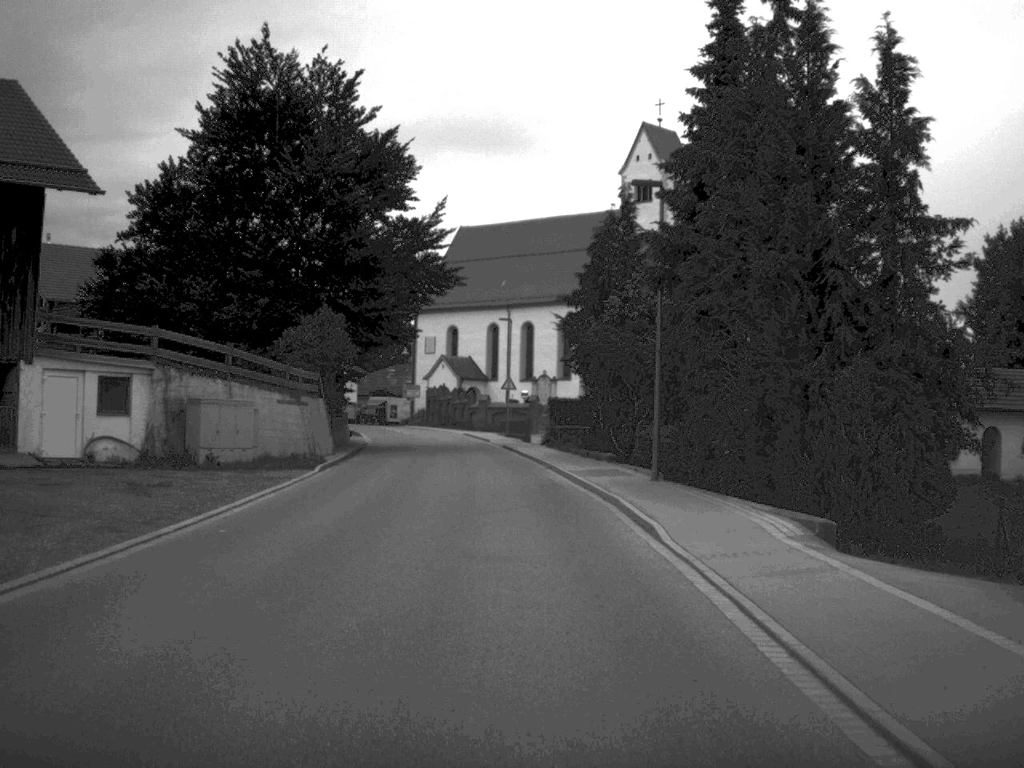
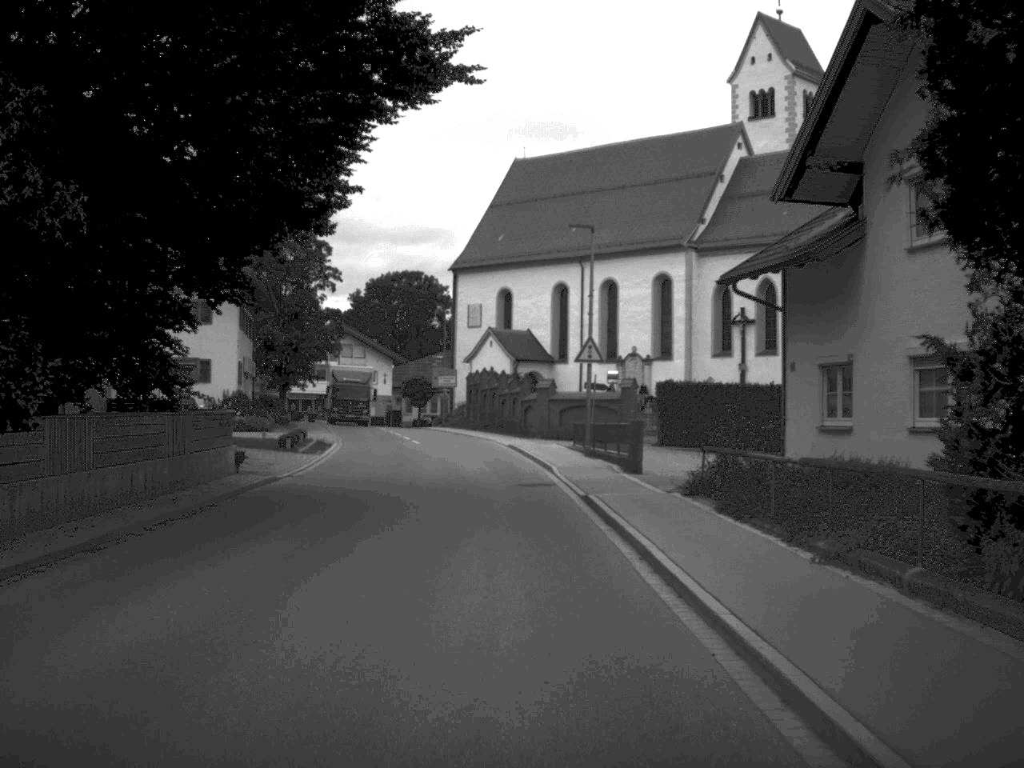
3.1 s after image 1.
(-0.7, +32.8) m; -3°
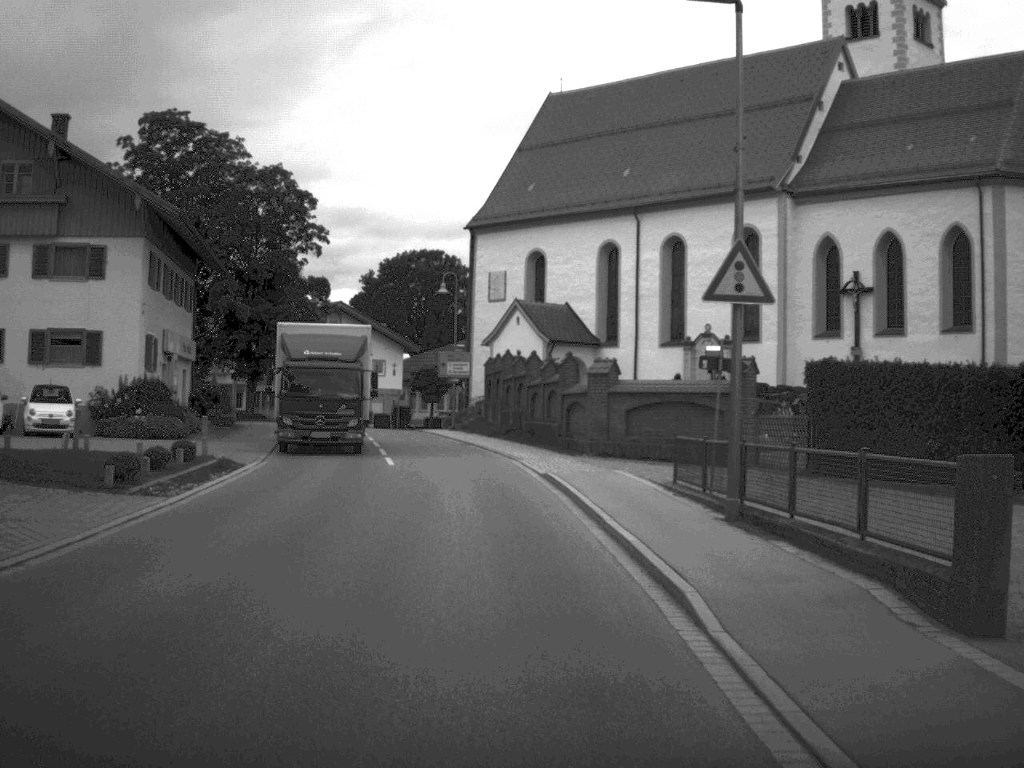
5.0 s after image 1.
(-0.3, +19.5) m; -1°
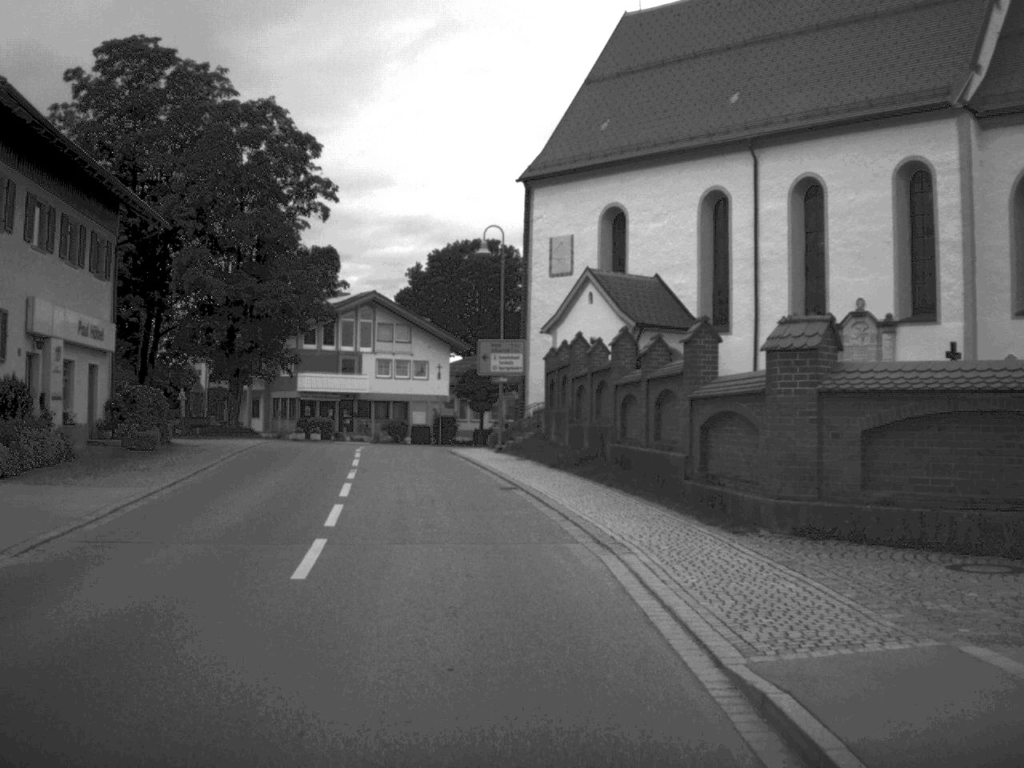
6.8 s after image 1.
(-0.4, +17.6) m; -3°
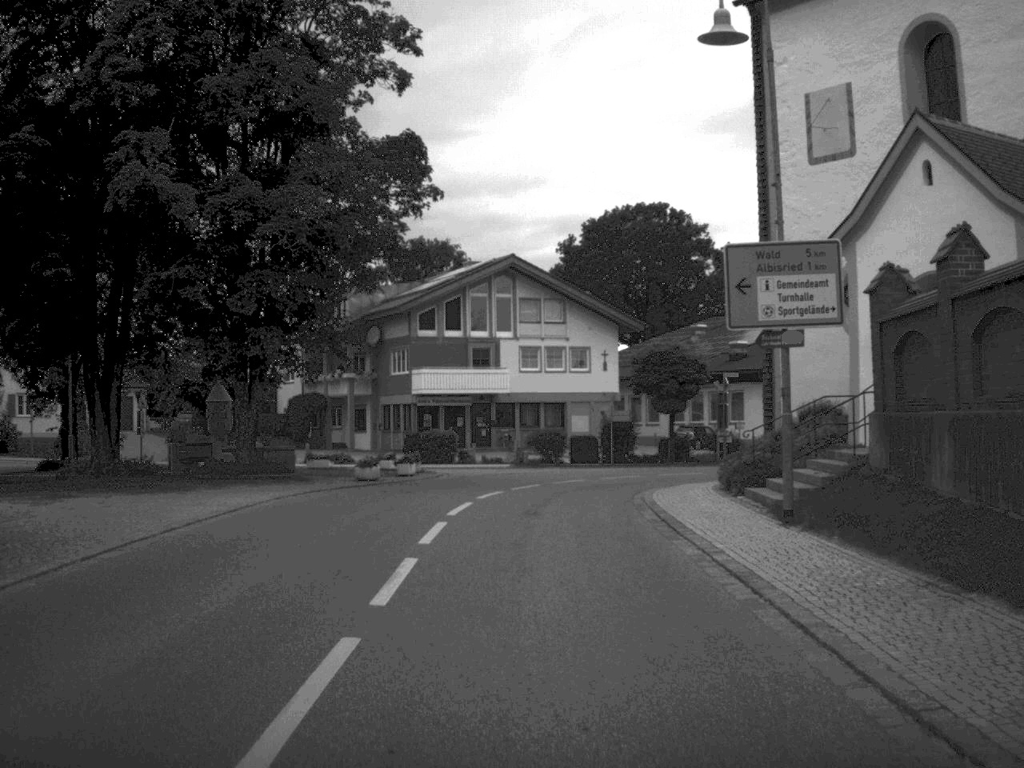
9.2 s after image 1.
(-1.9, +23.8) m; -7°
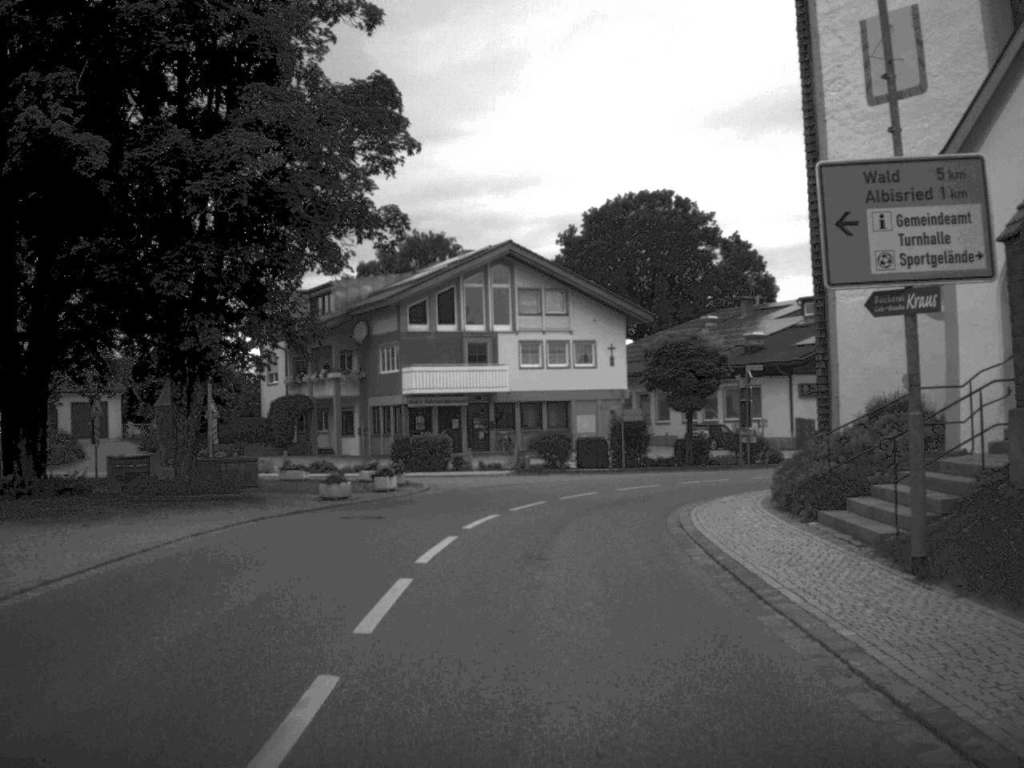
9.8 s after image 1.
(0.0, +5.4) m; 0°
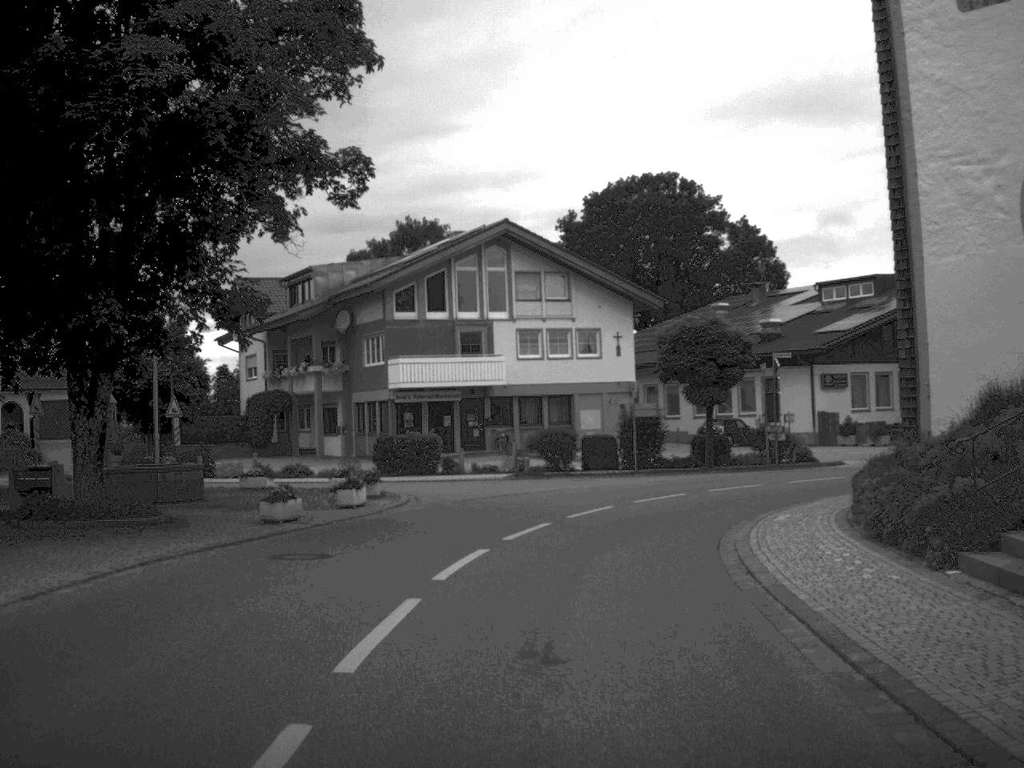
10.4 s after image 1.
(0.0, +5.5) m; 0°
